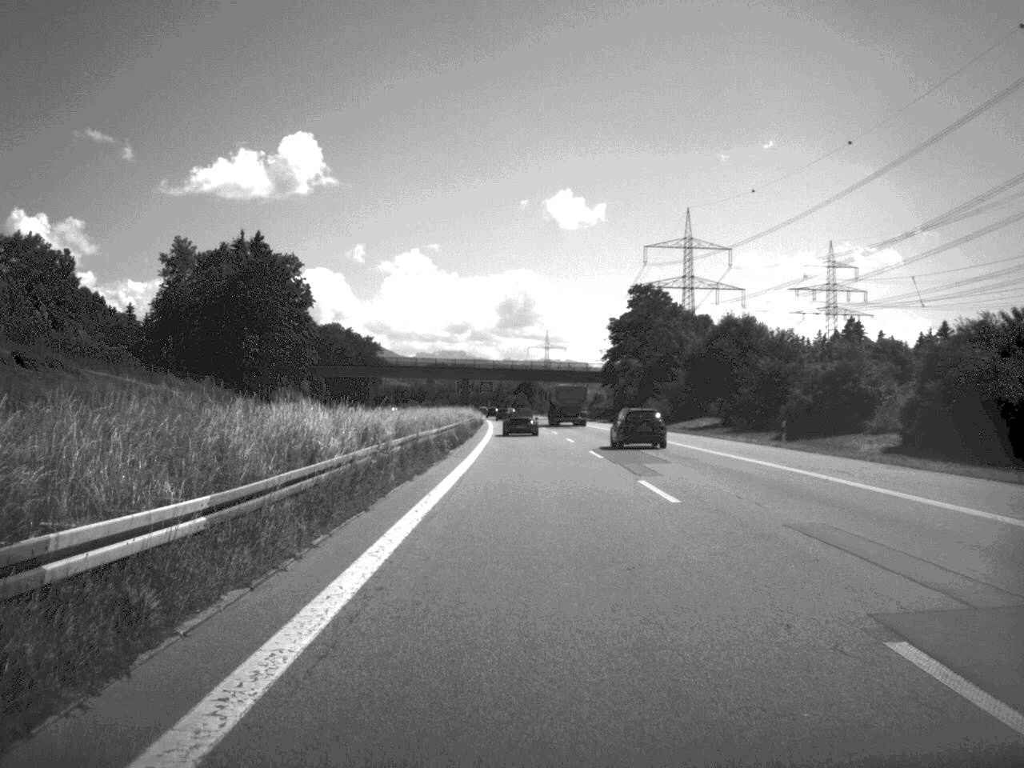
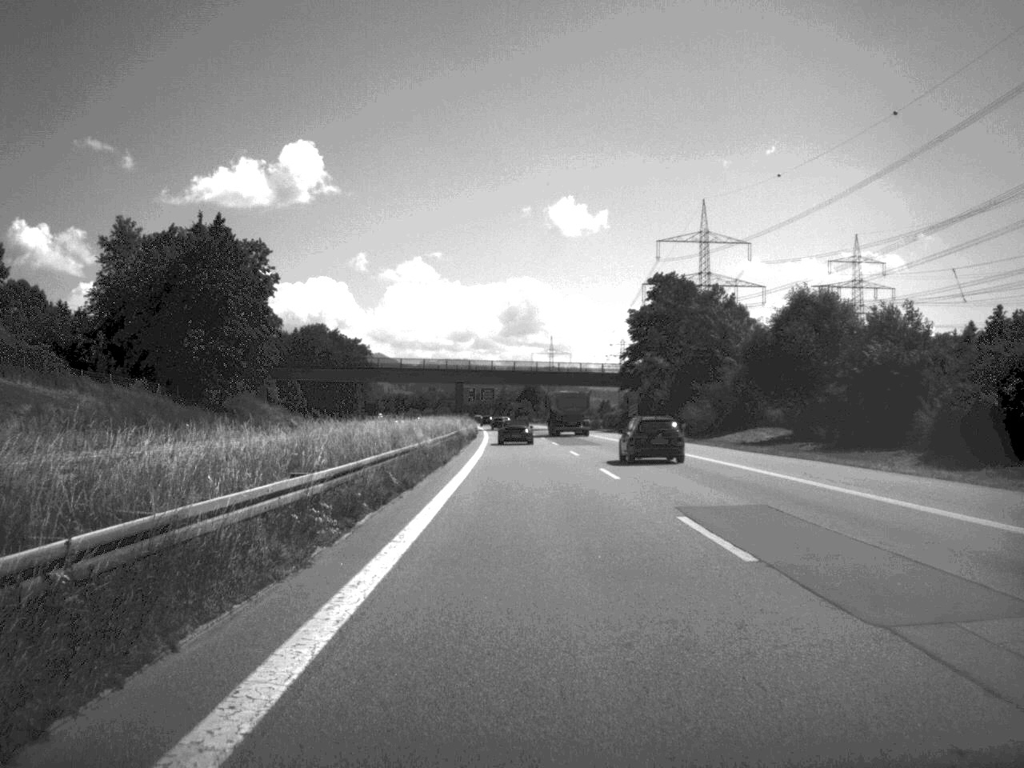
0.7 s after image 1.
(-0.1, +24.6) m; 0°
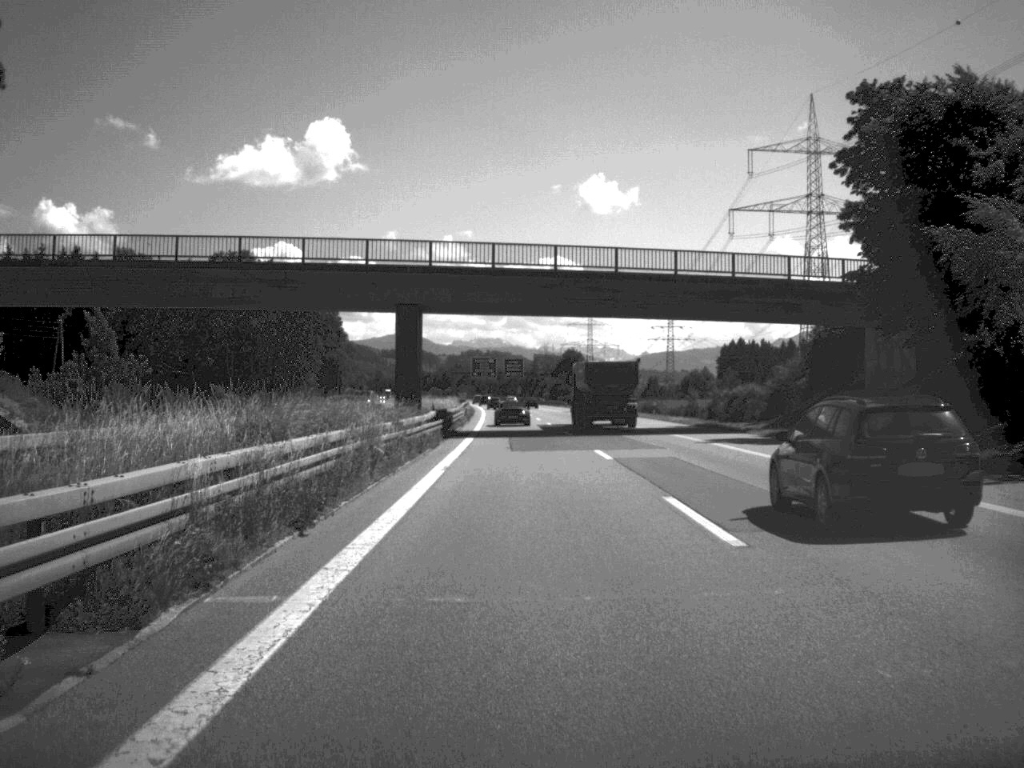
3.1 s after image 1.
(-1.3, +88.7) m; -2°
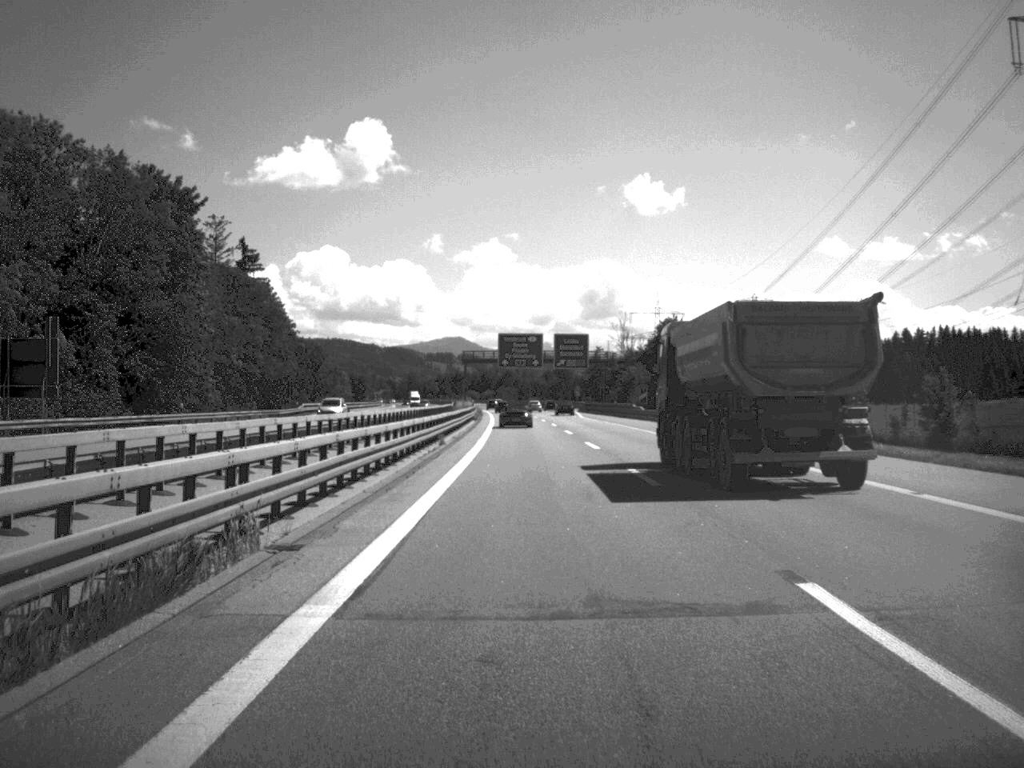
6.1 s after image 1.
(-2.4, +114.0) m; -2°
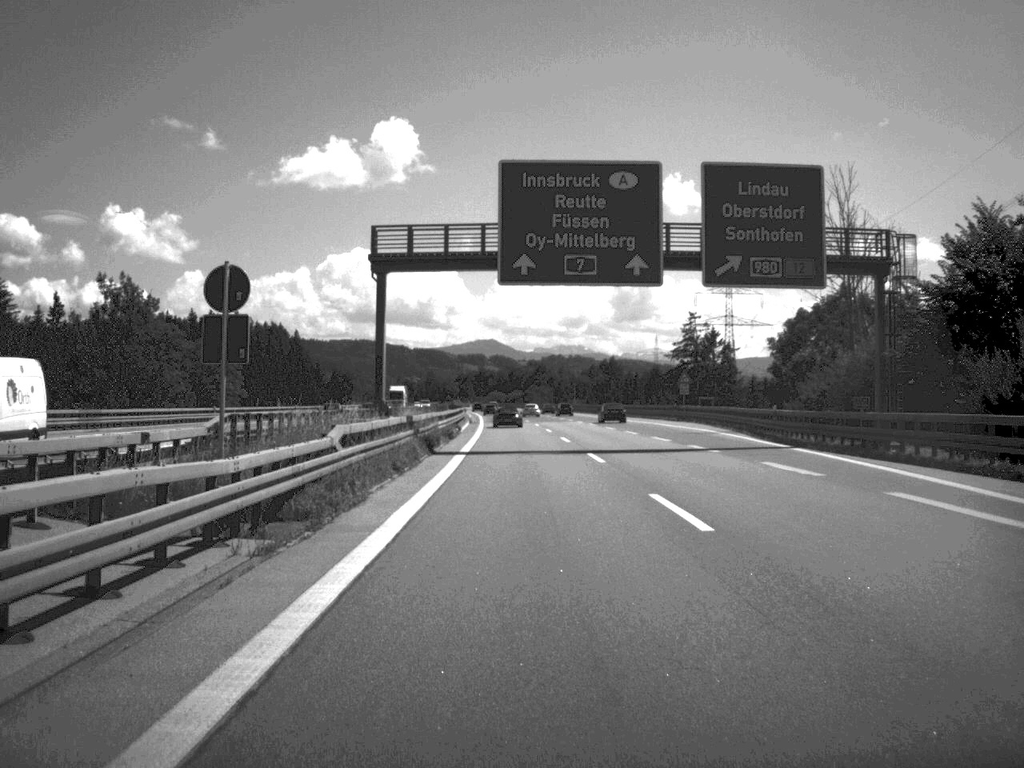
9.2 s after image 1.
(-1.6, +113.3) m; -2°
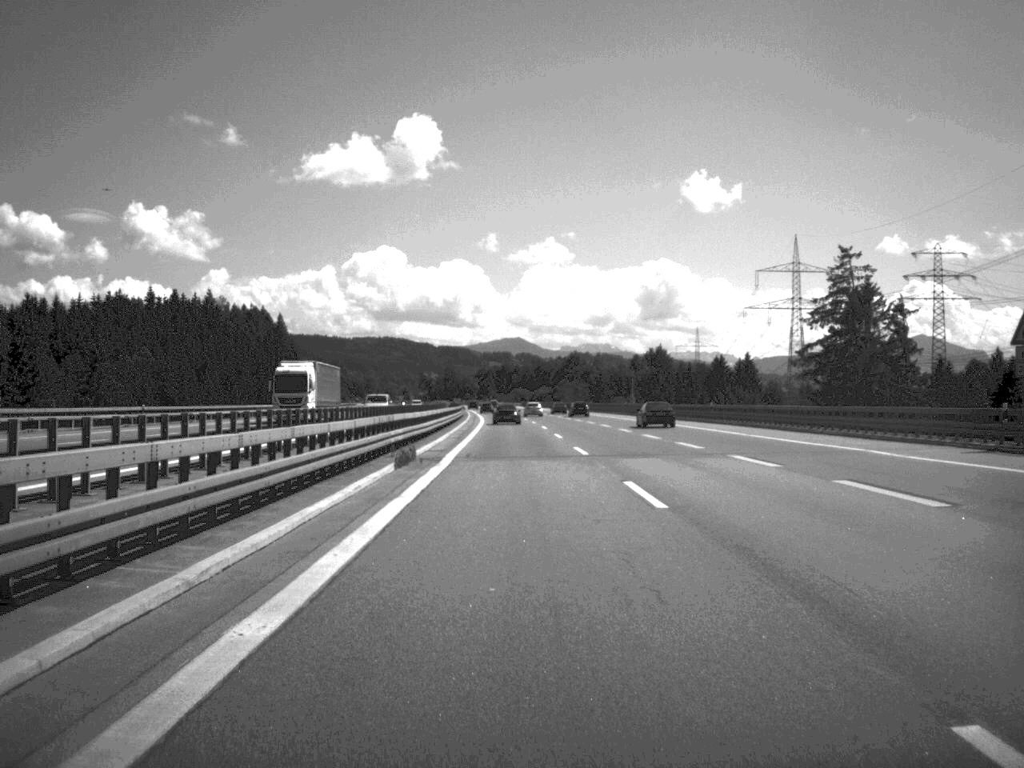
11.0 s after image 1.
(-0.8, +68.4) m; -1°
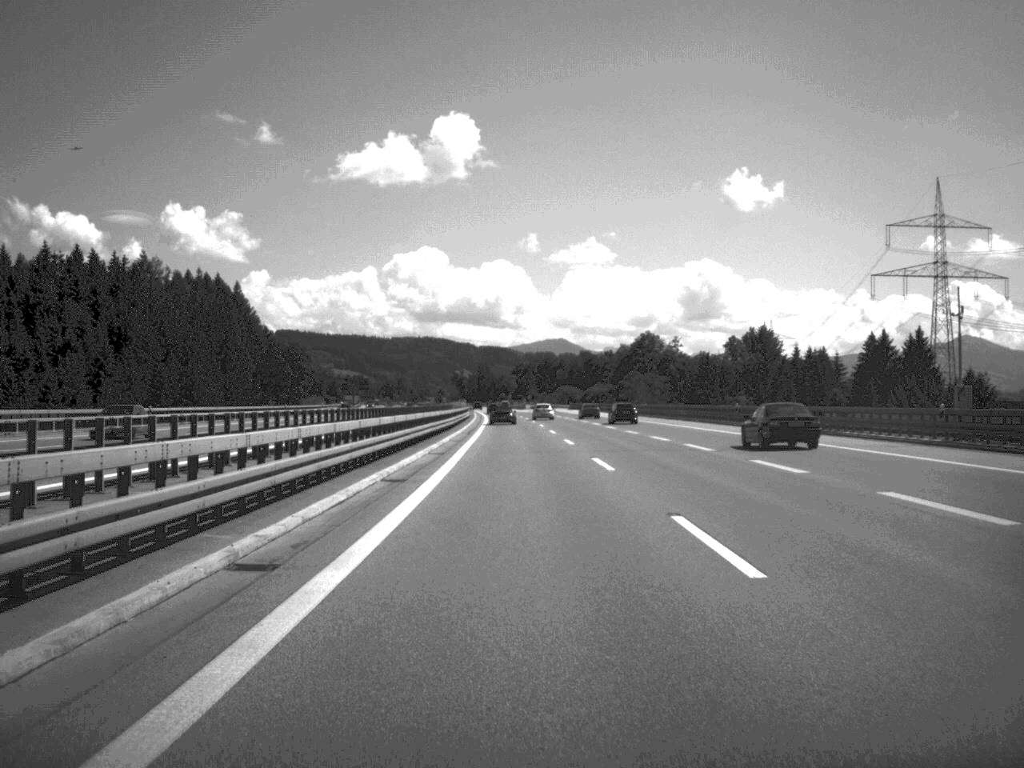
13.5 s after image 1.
(-1.7, +95.7) m; -2°
